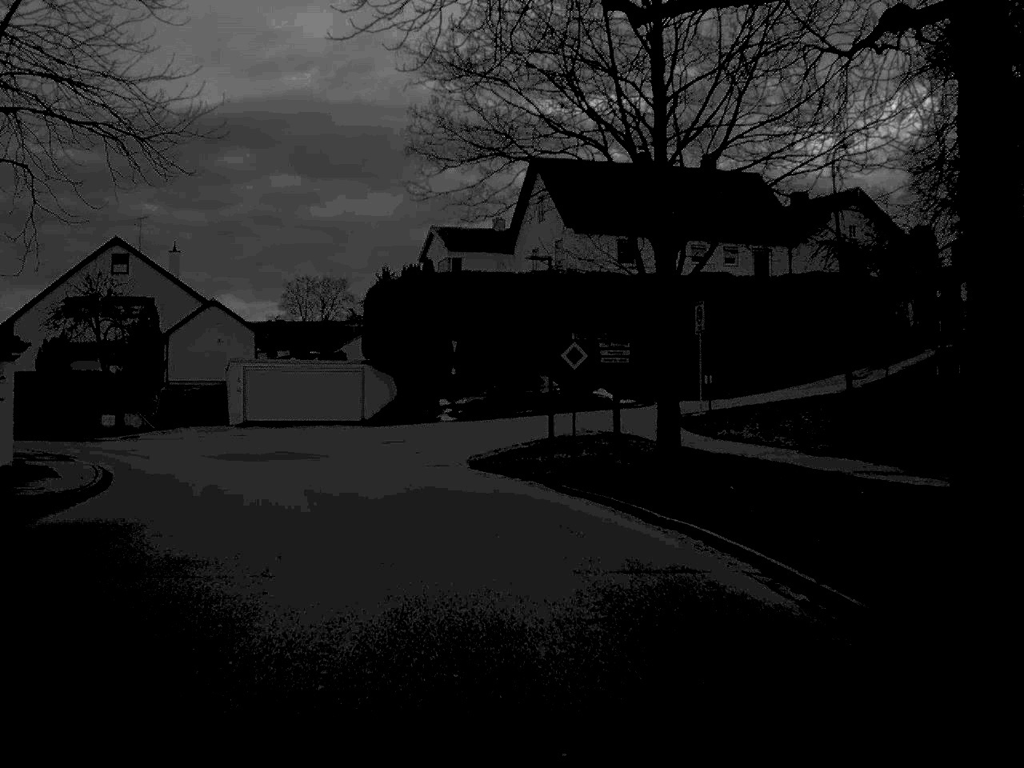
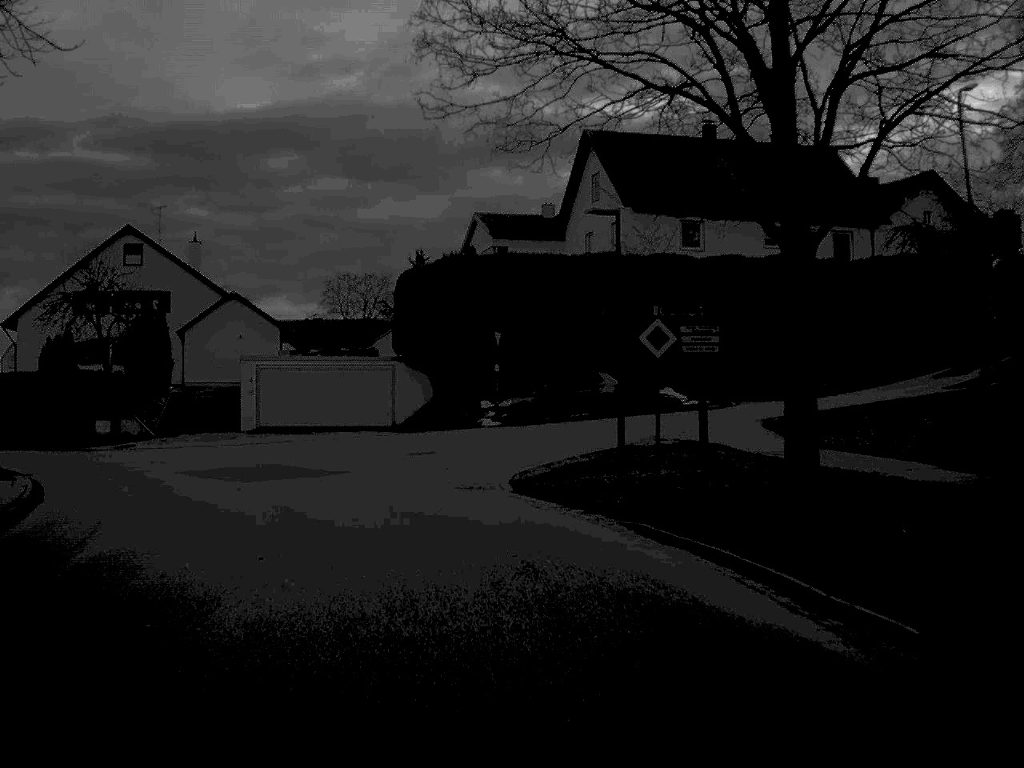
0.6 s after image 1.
(-0.1, +6.9) m; -2°
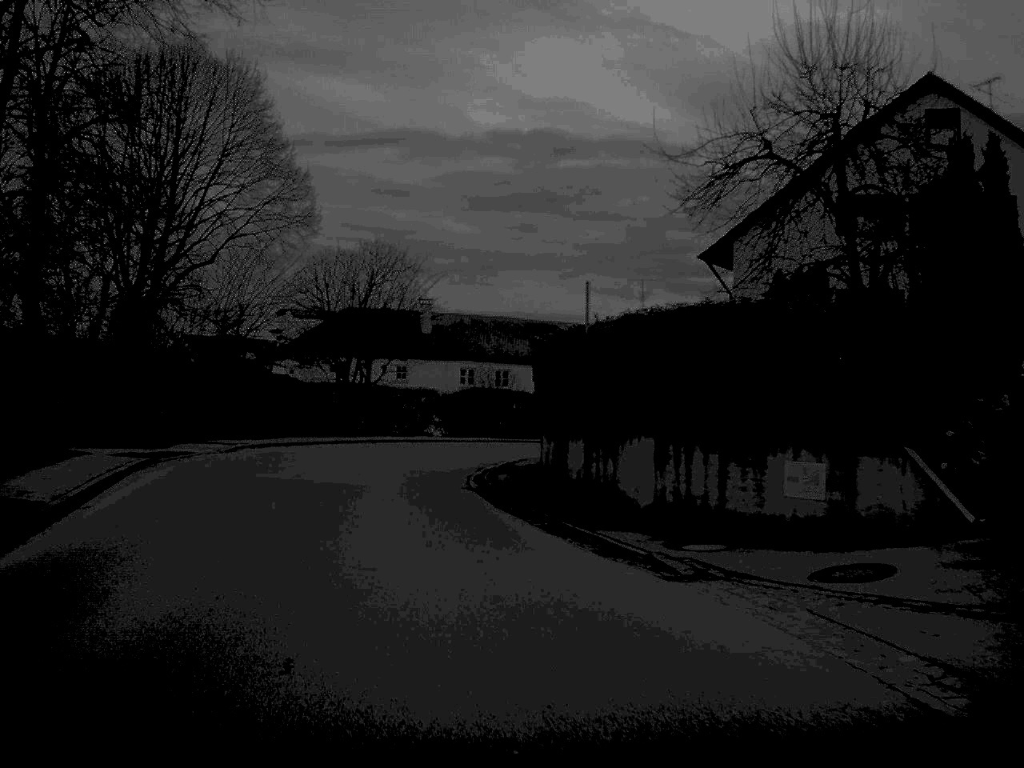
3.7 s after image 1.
(-8.4, +31.9) m; -38°
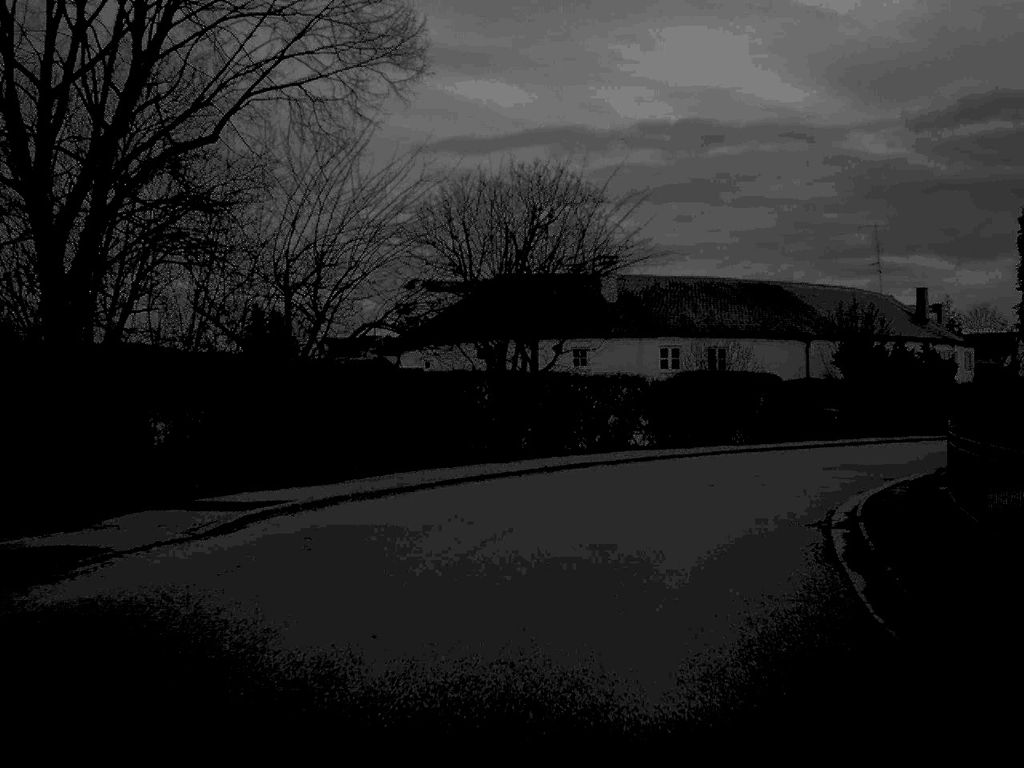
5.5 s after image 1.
(-2.3, +20.0) m; -6°
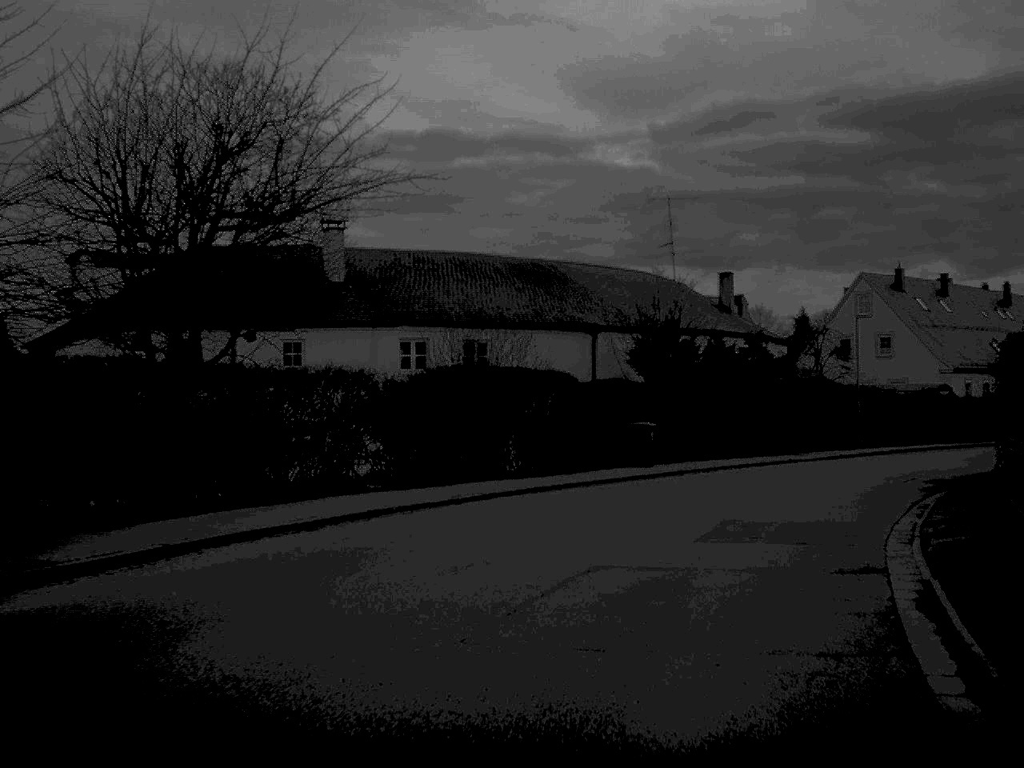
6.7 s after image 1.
(+1.2, +13.3) m; +12°
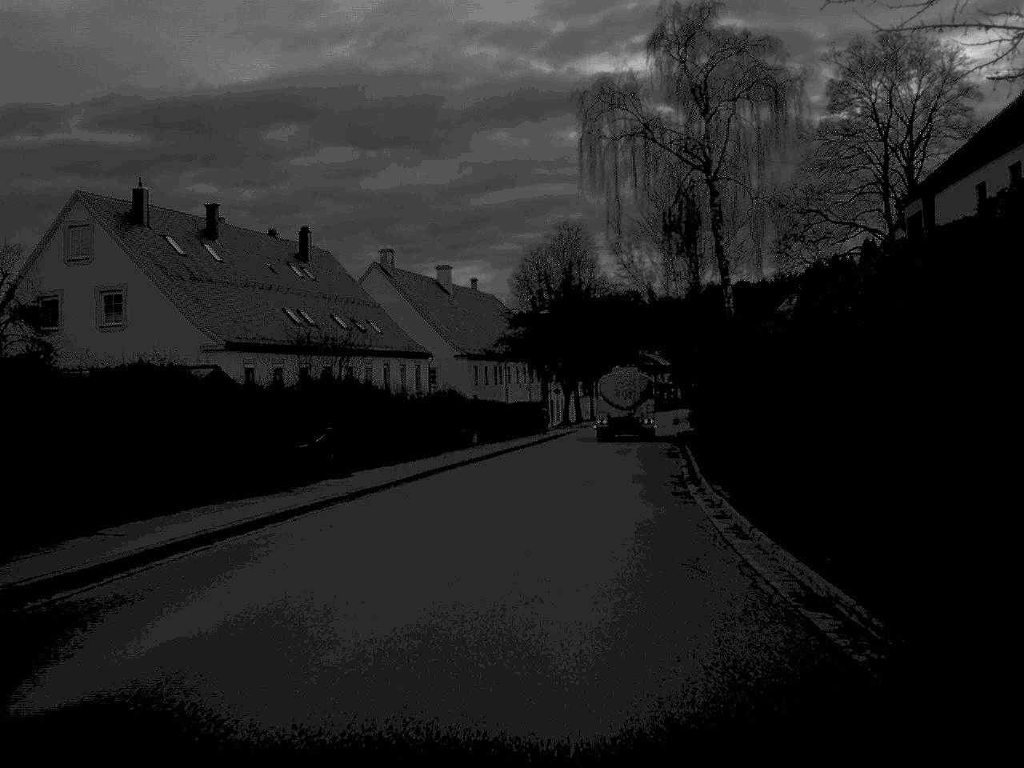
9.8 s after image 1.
(+10.7, +33.1) m; +32°
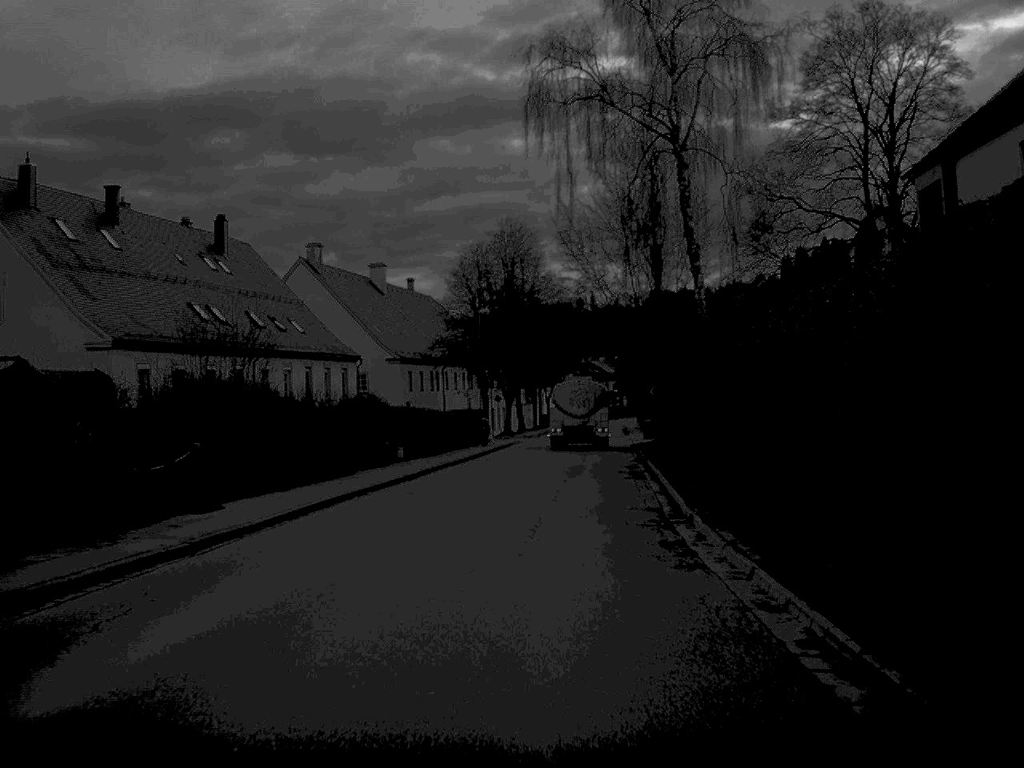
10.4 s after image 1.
(+0.2, +7.4) m; +3°
